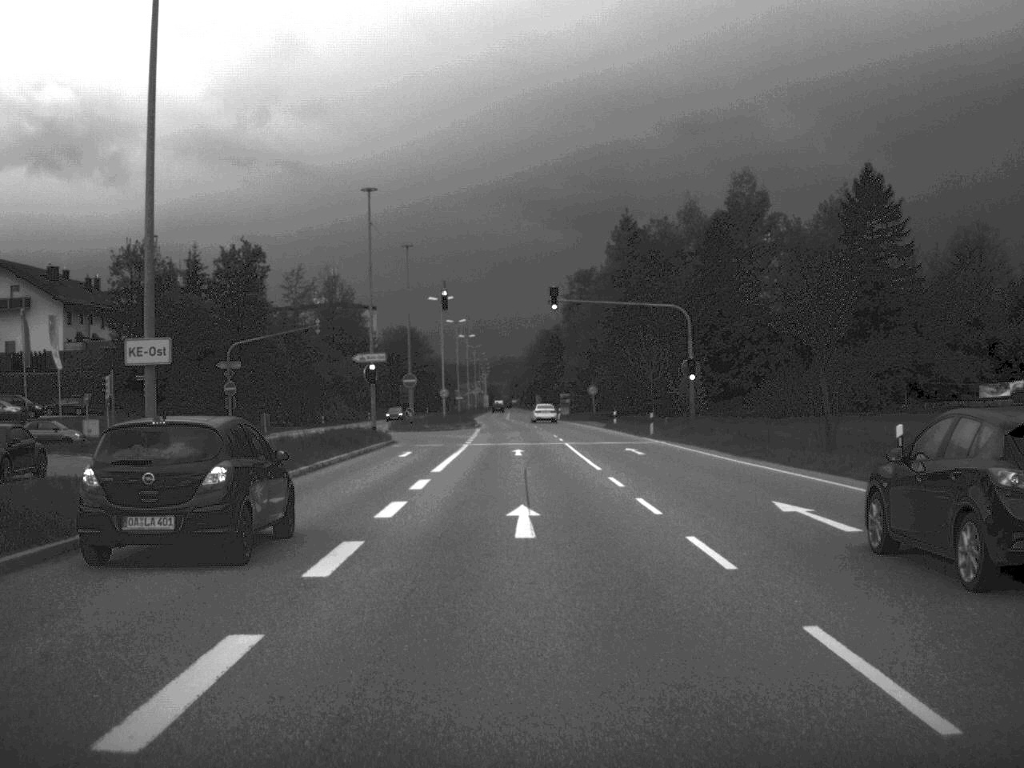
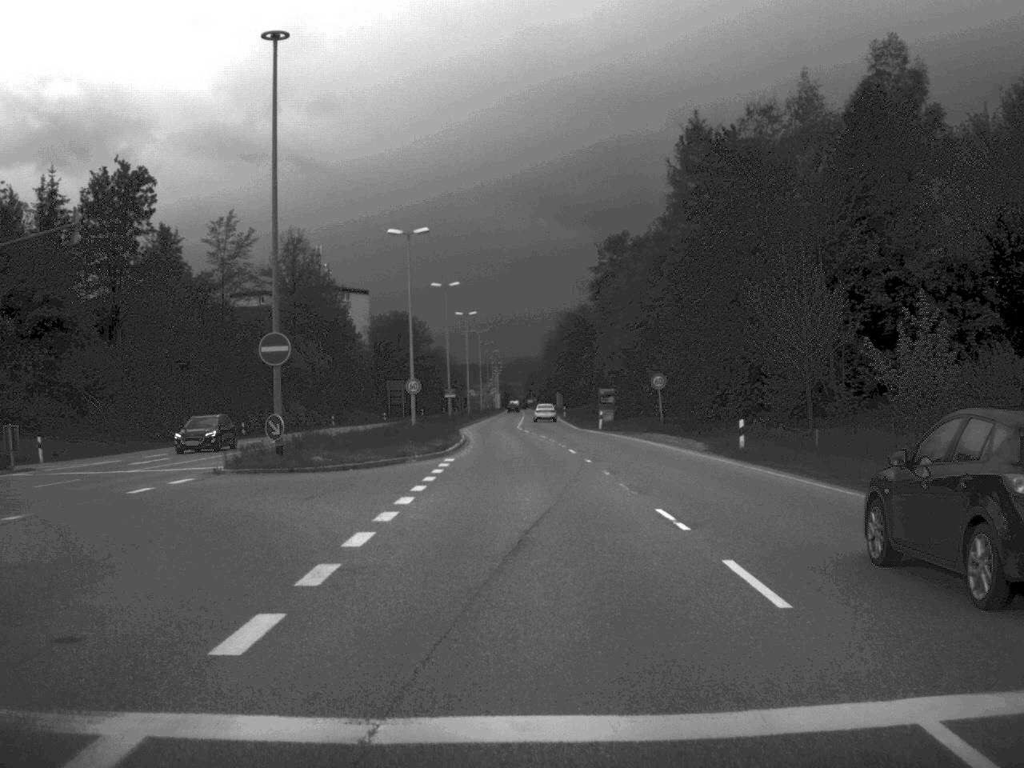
(-0.4, +41.9) m; -1°
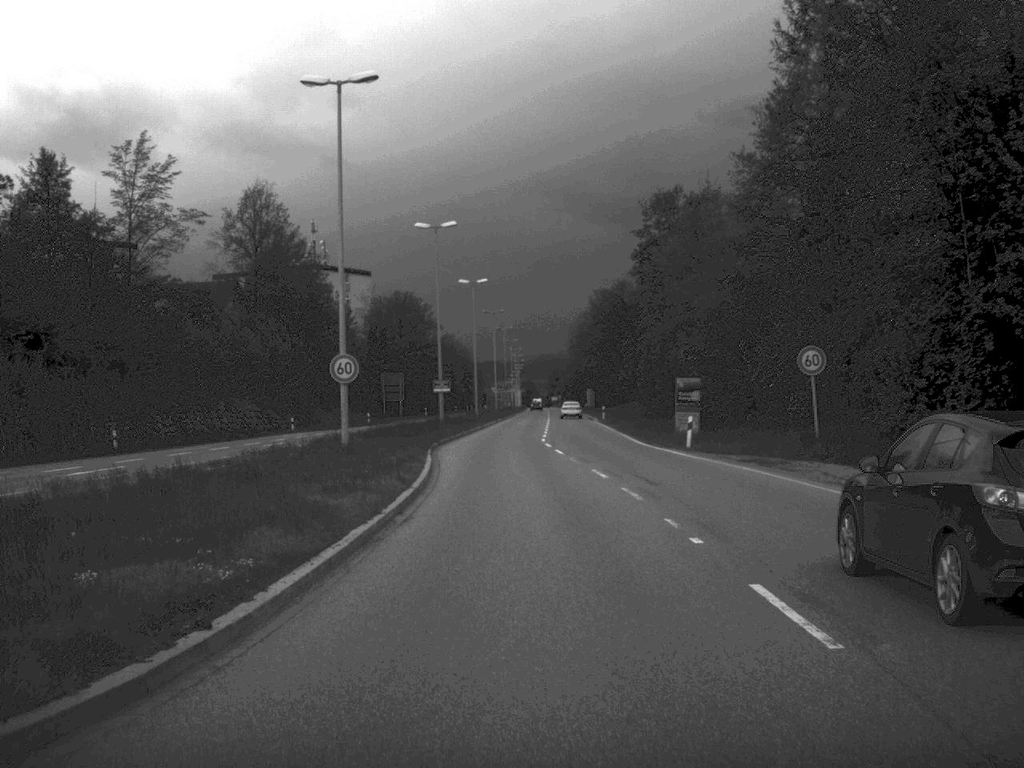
(-0.3, +30.7) m; -1°
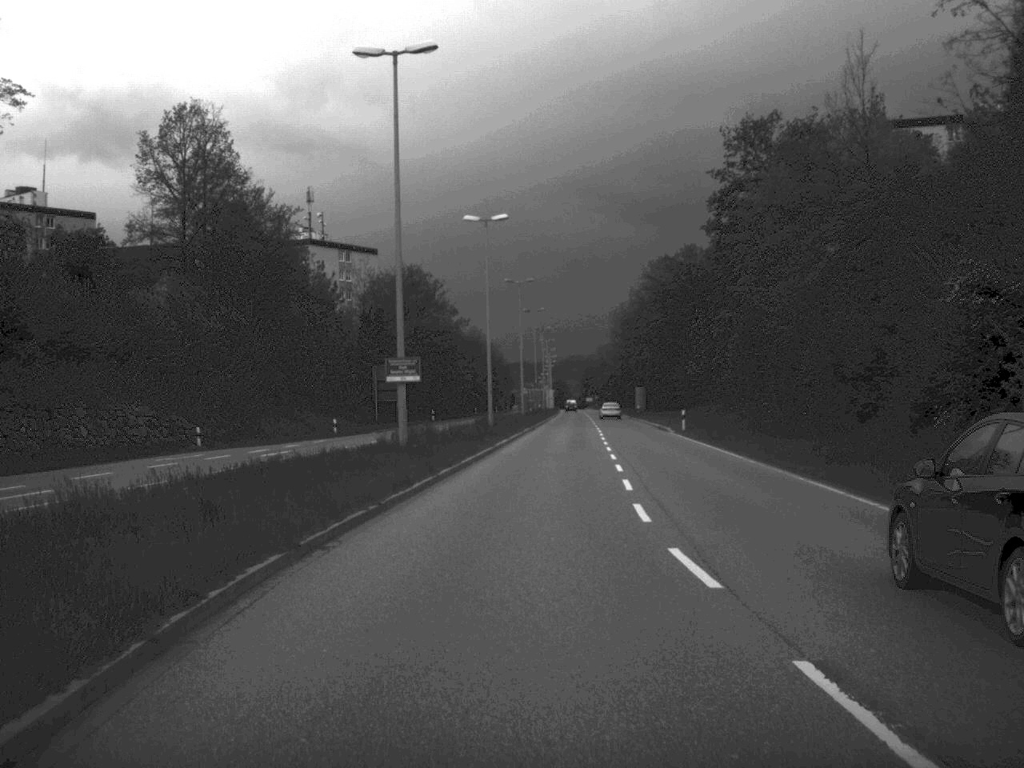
(-0.5, +32.4) m; -1°
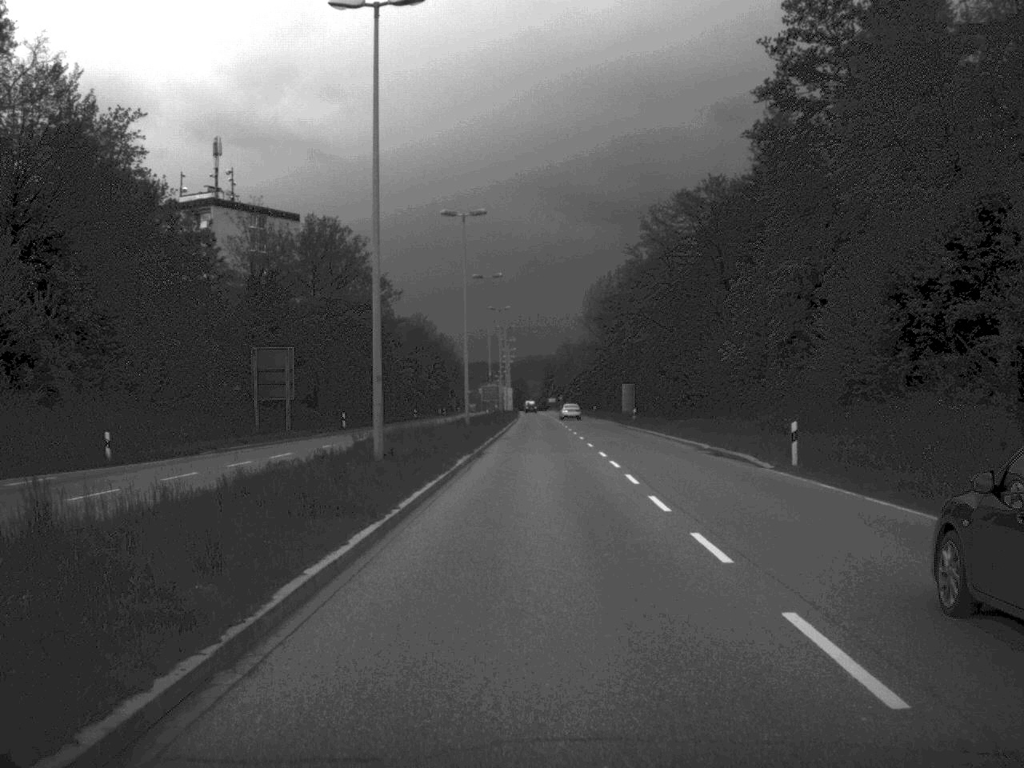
(+0.5, +33.3) m; +2°
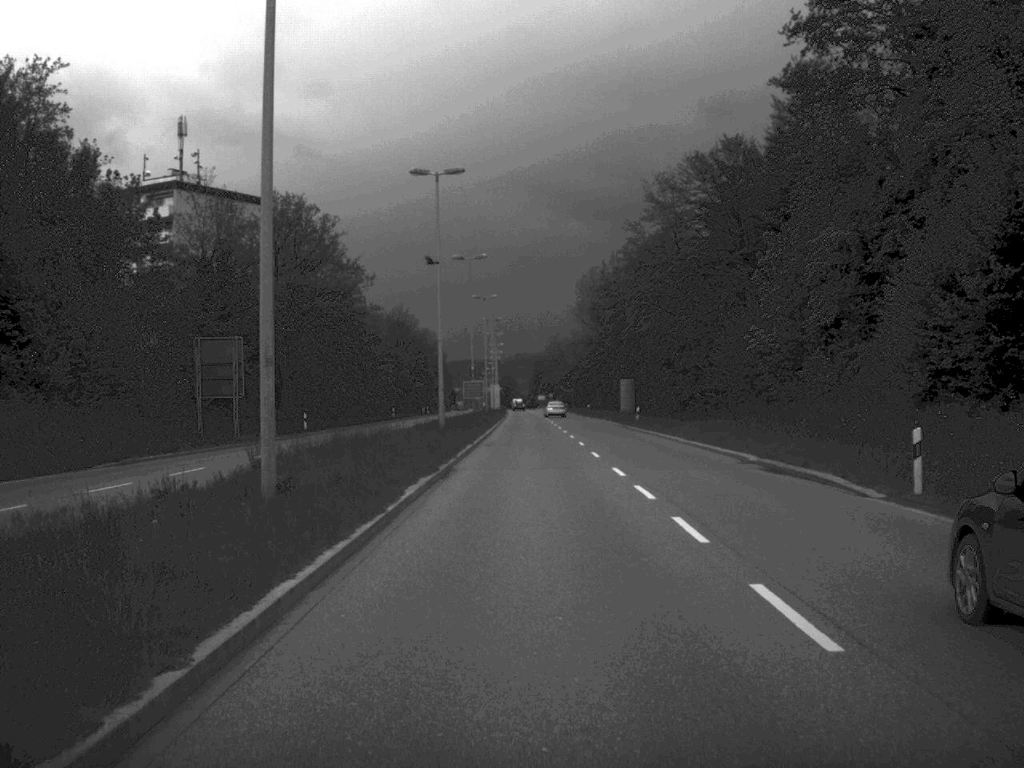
(0.0, +10.3) m; 0°
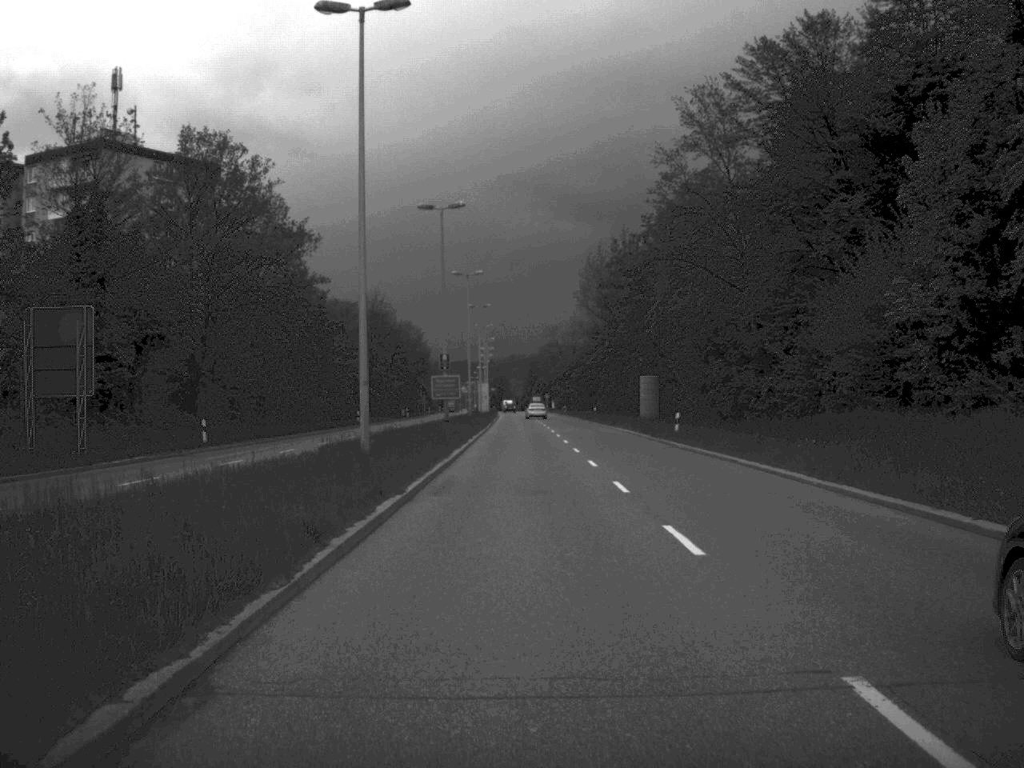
(+0.1, +21.2) m; 0°
